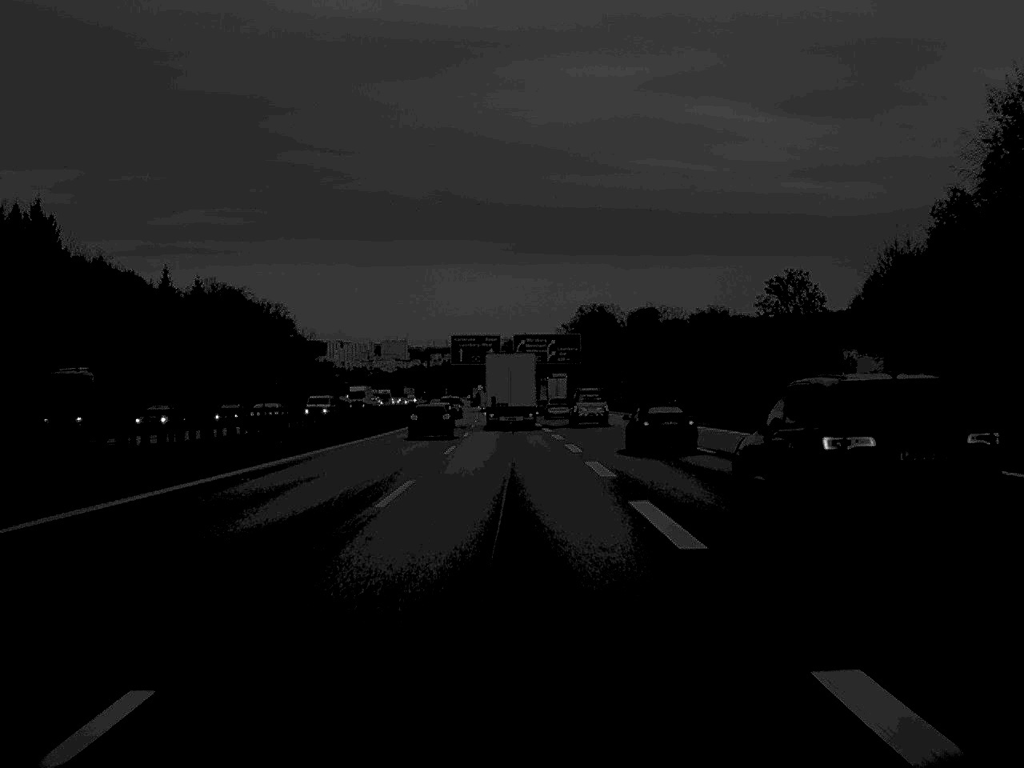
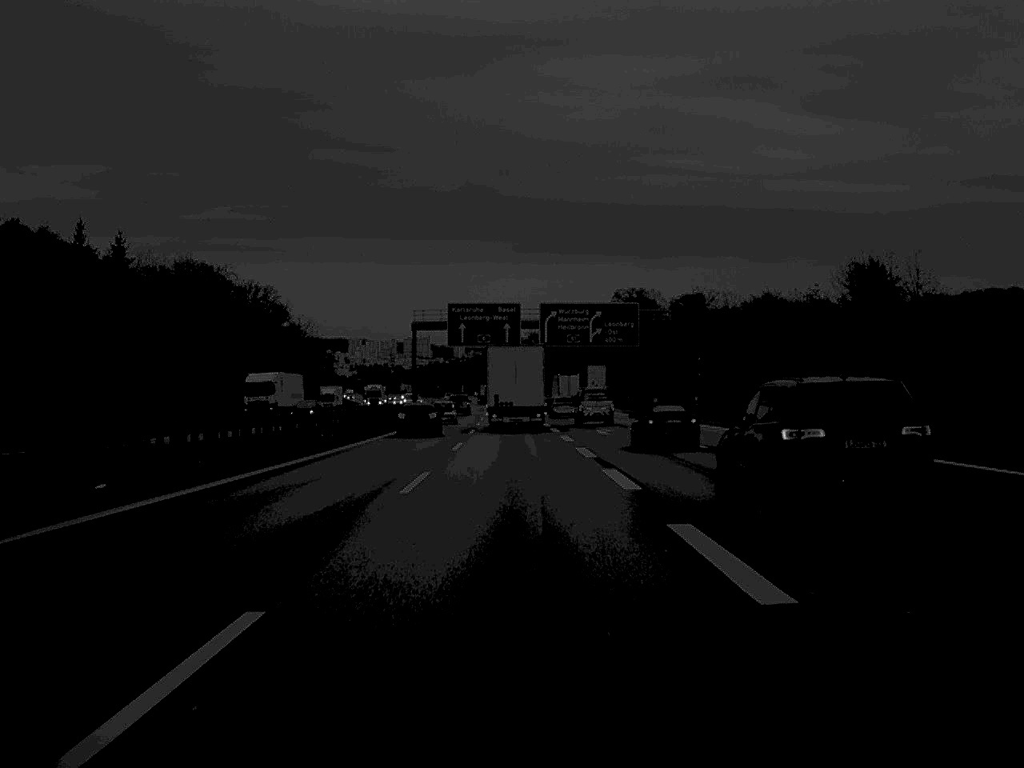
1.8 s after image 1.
(-0.6, +51.0) m; -1°
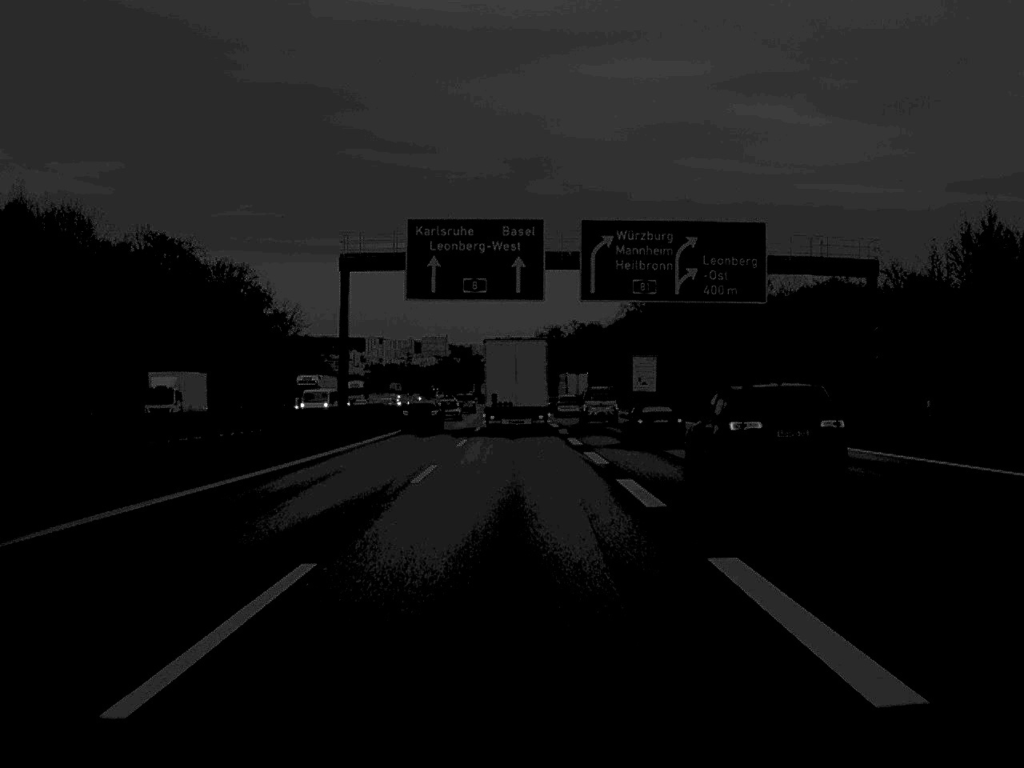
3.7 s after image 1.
(-0.3, +50.7) m; -1°
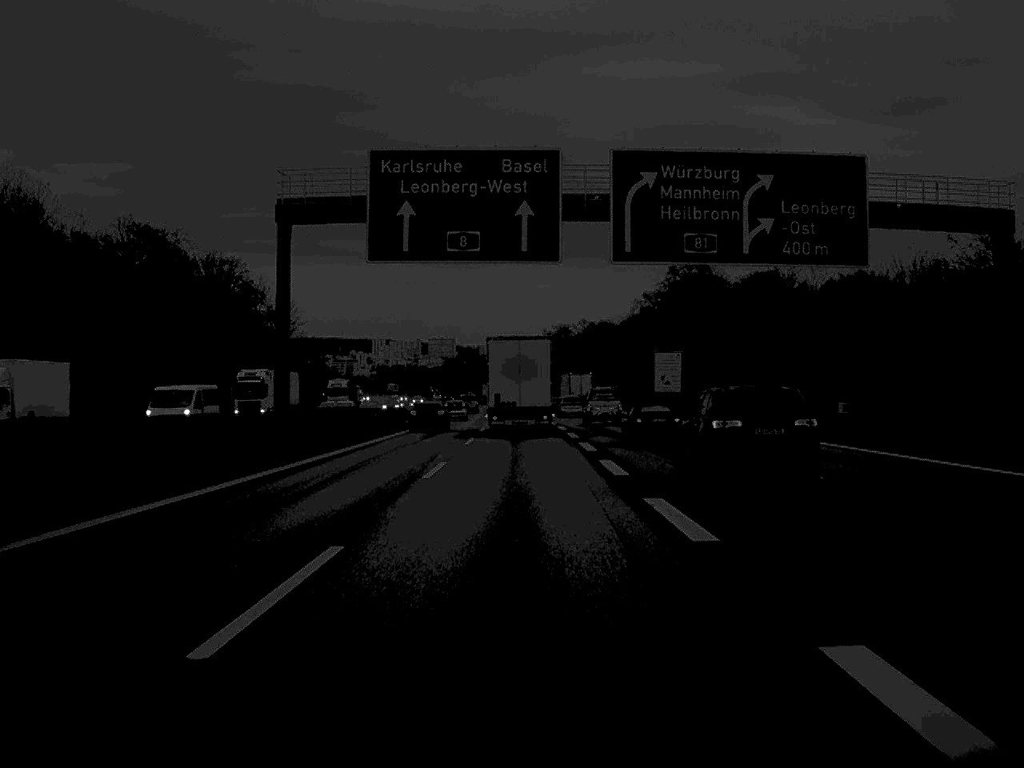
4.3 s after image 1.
(0.0, +16.3) m; 0°
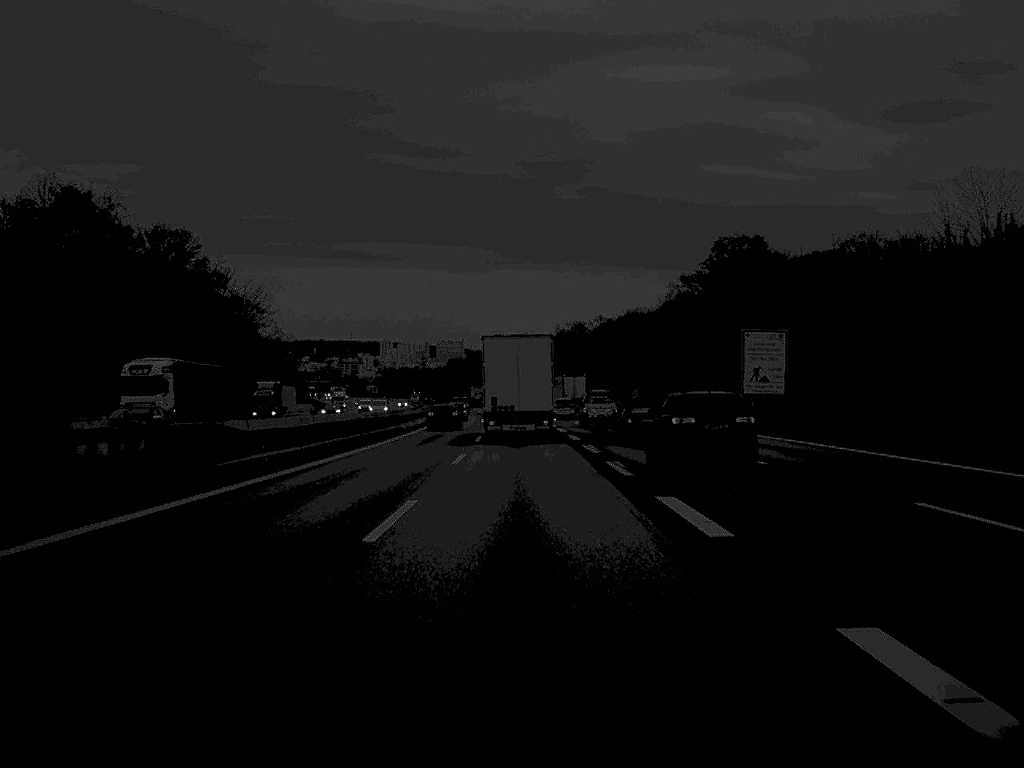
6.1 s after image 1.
(-0.2, +46.9) m; 0°
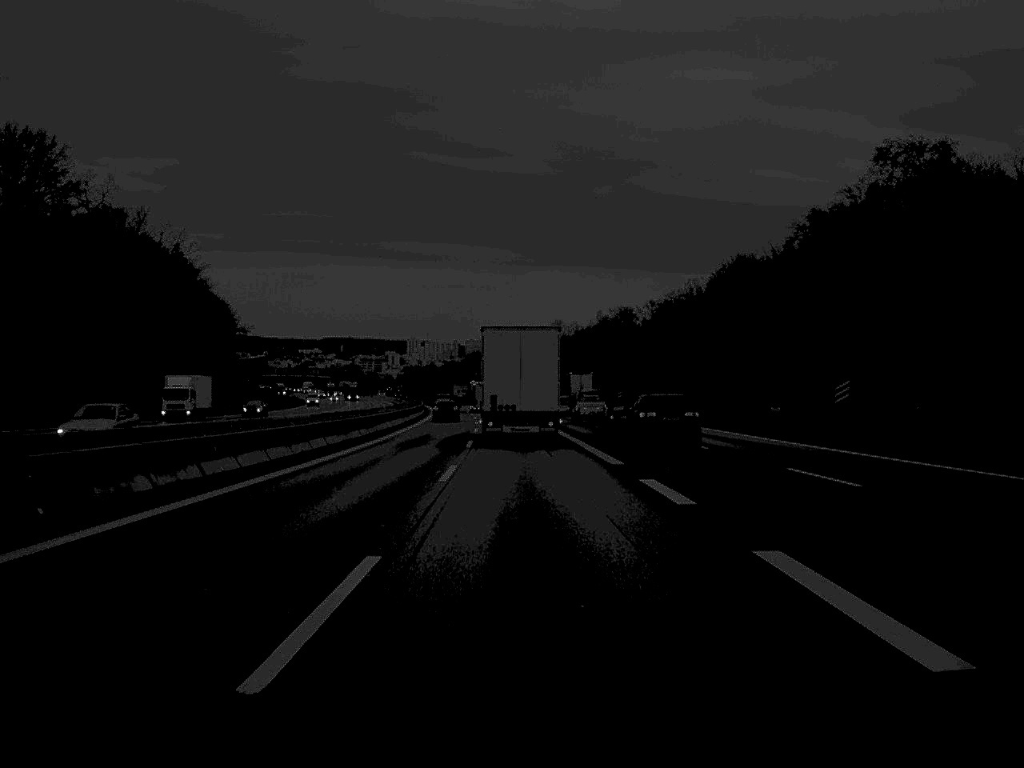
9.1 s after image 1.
(-0.8, +78.6) m; -1°
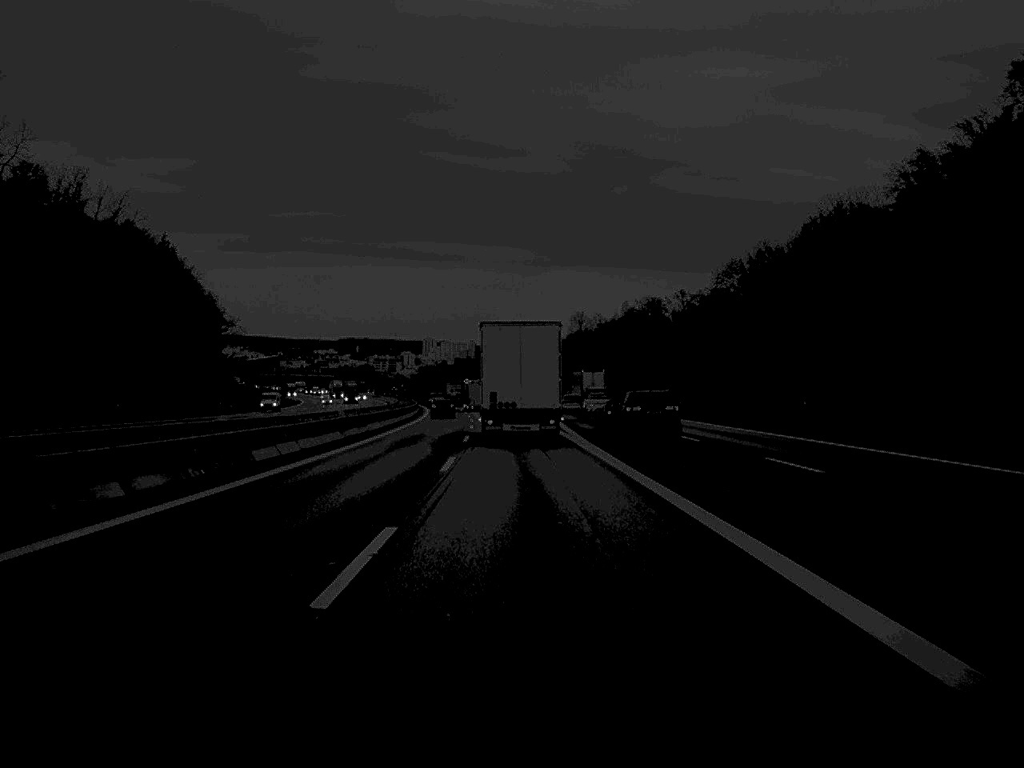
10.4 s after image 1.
(-0.2, +32.8) m; -1°
